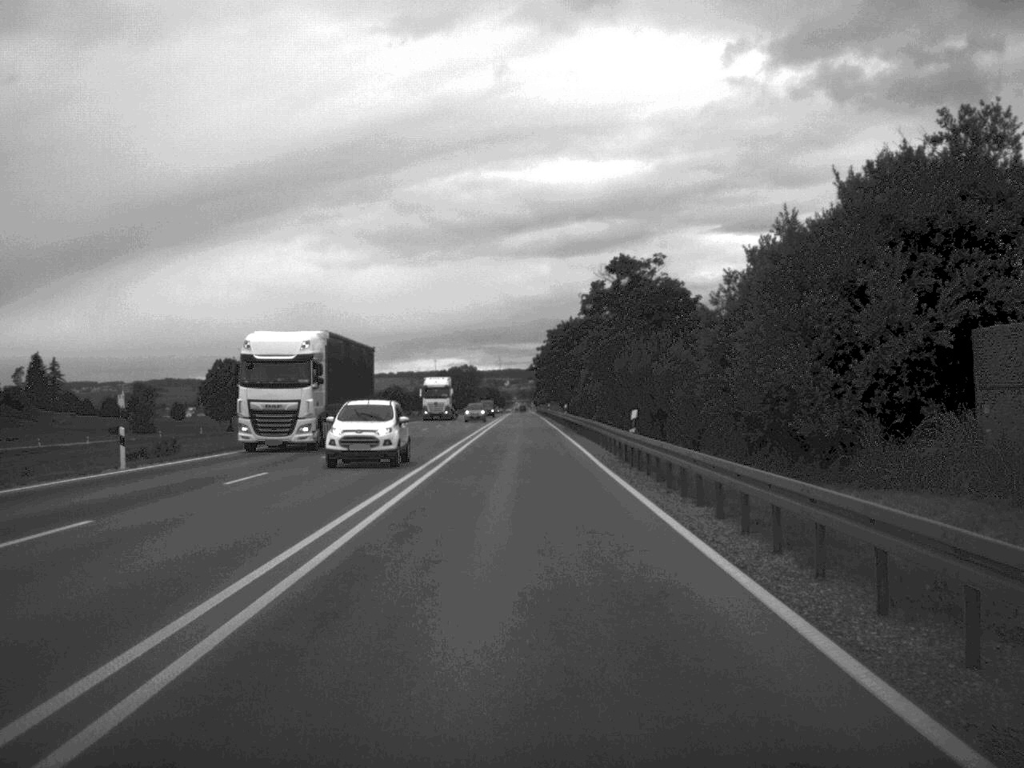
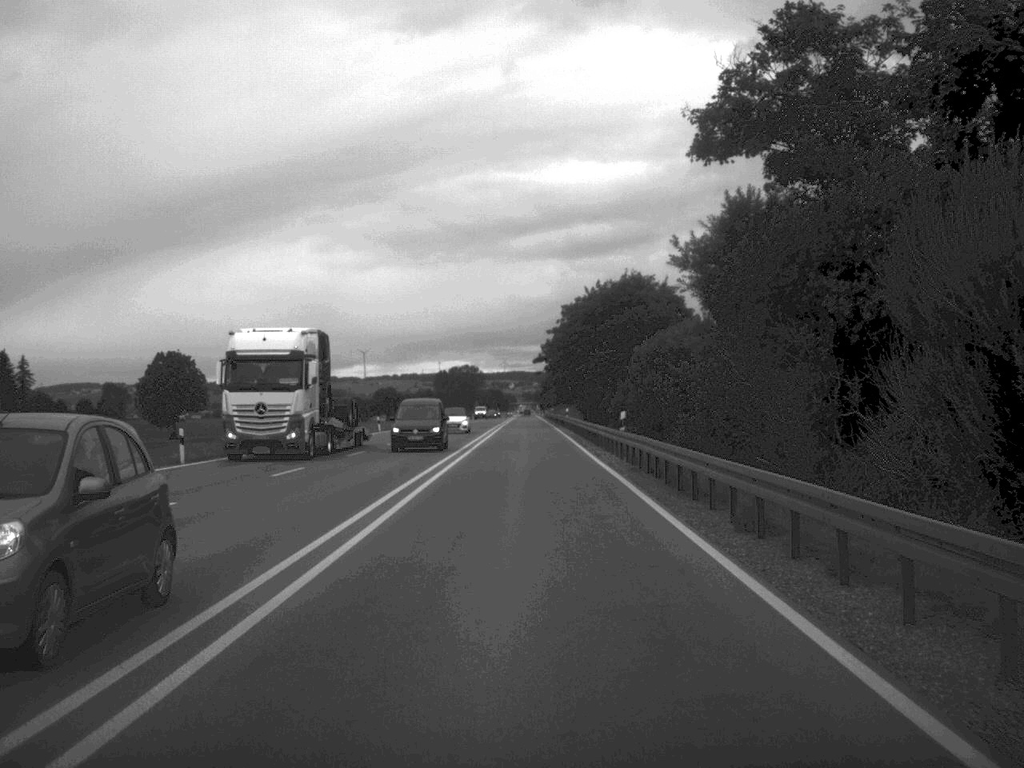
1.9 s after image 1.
(-0.2, +43.7) m; 0°
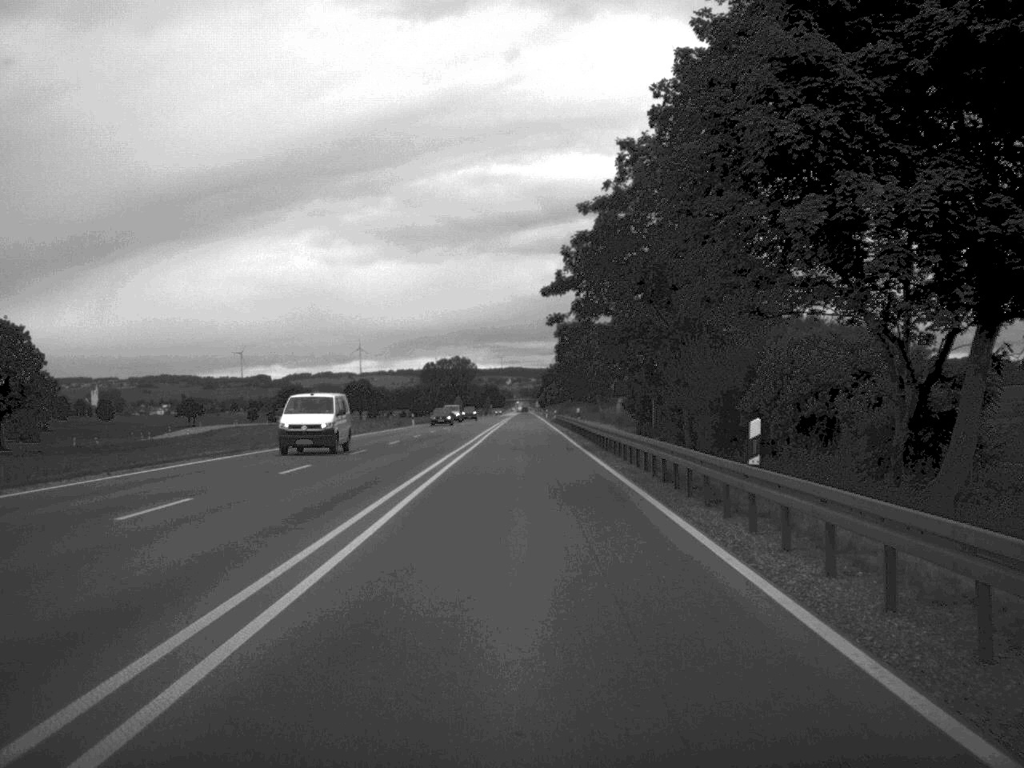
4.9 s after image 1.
(-0.1, +70.5) m; 0°
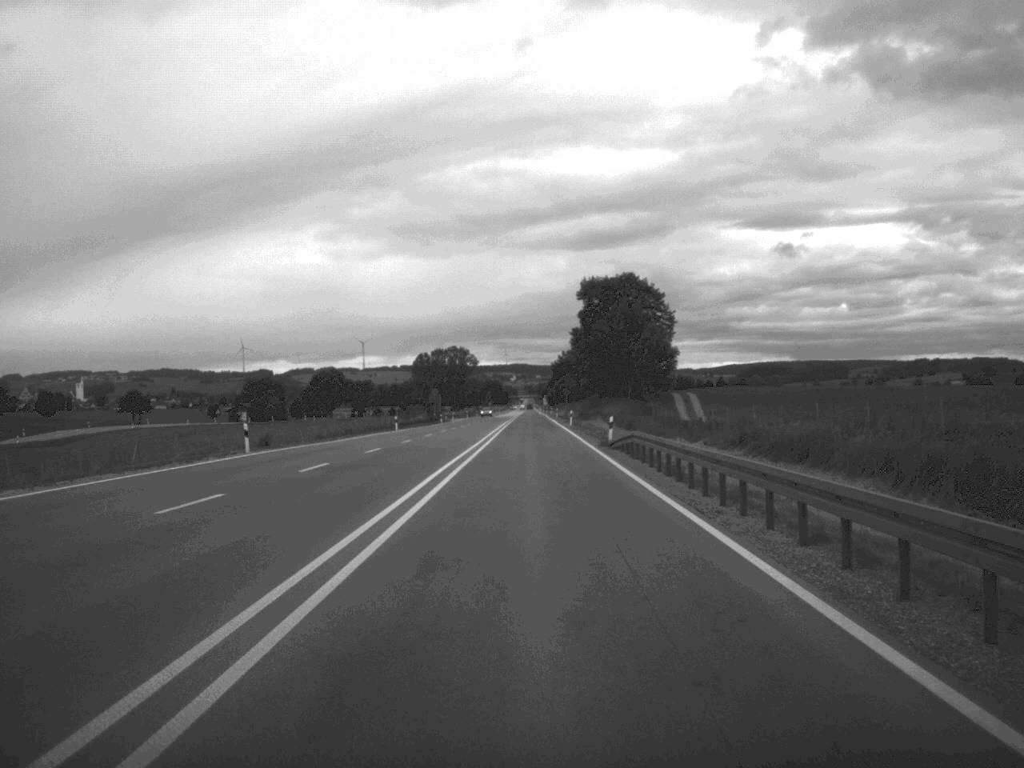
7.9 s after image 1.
(-0.4, +70.5) m; 0°
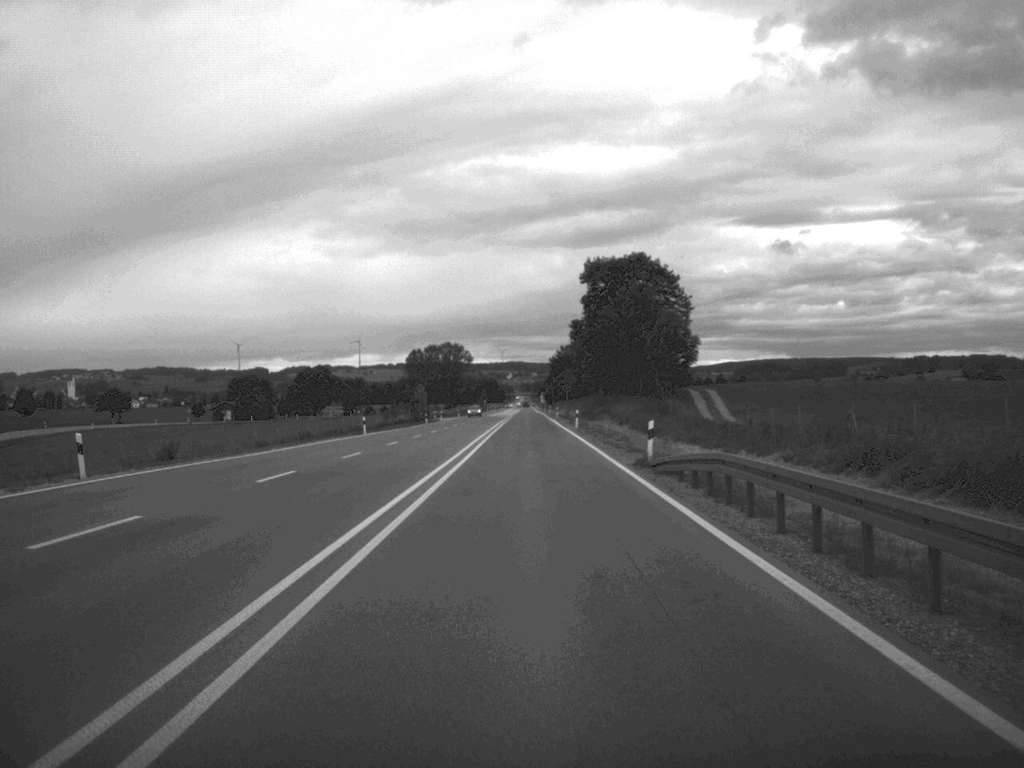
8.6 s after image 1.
(0.0, +16.5) m; 0°
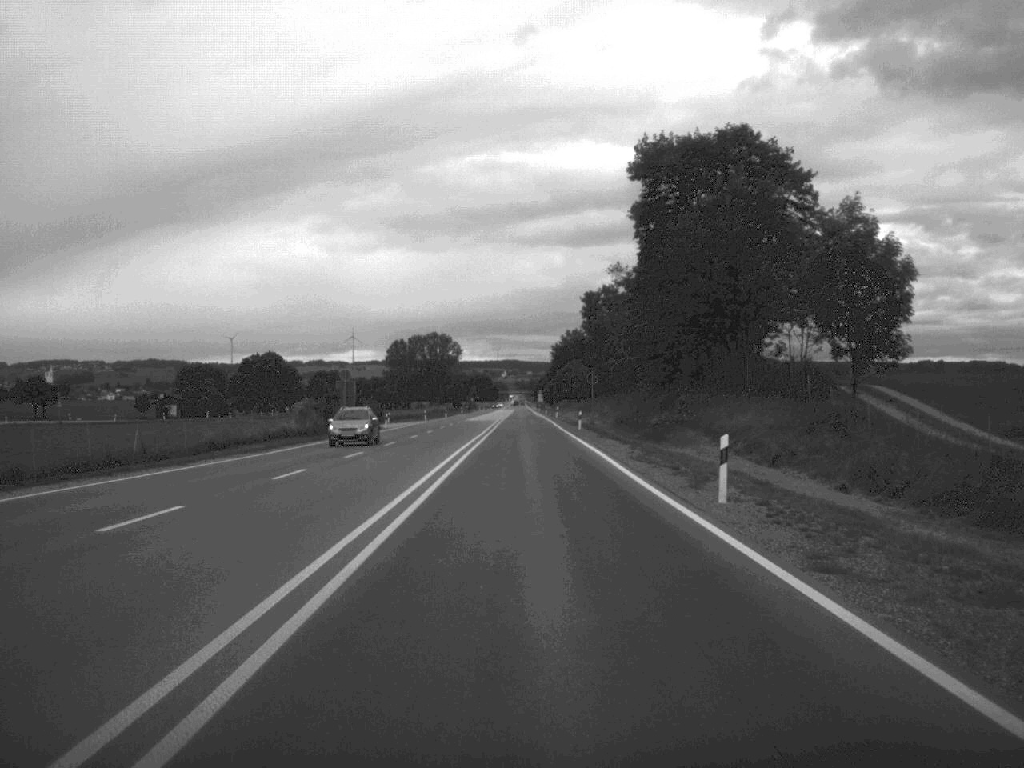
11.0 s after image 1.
(-0.2, +56.6) m; 0°
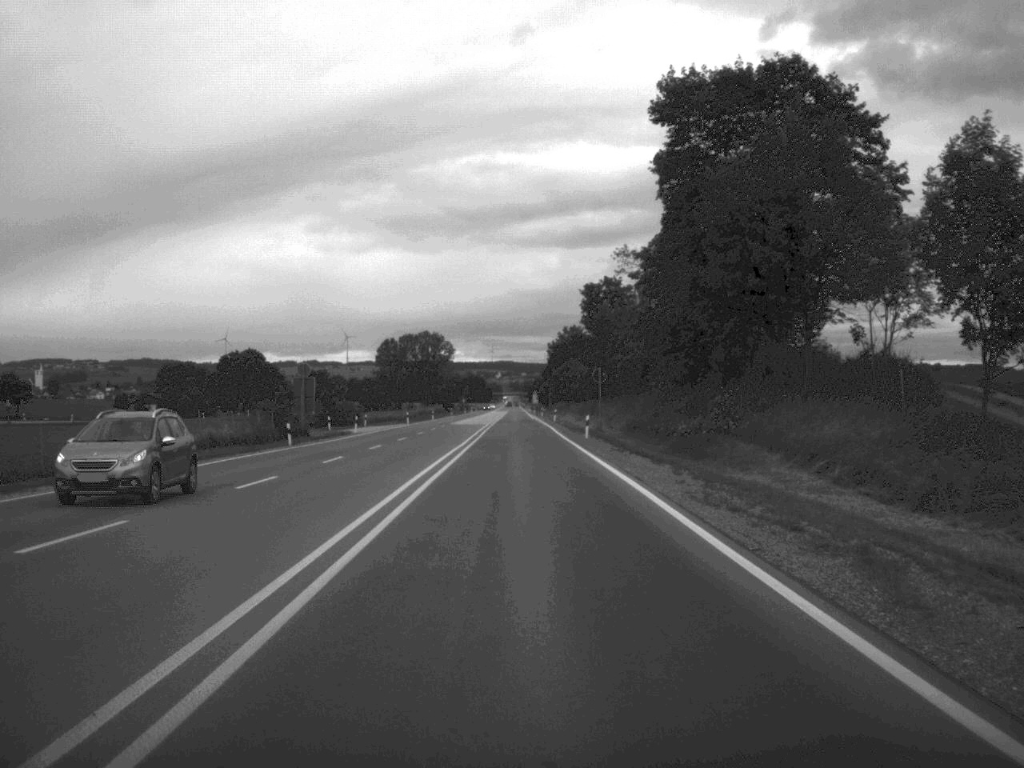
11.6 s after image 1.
(0.0, +13.8) m; 0°
